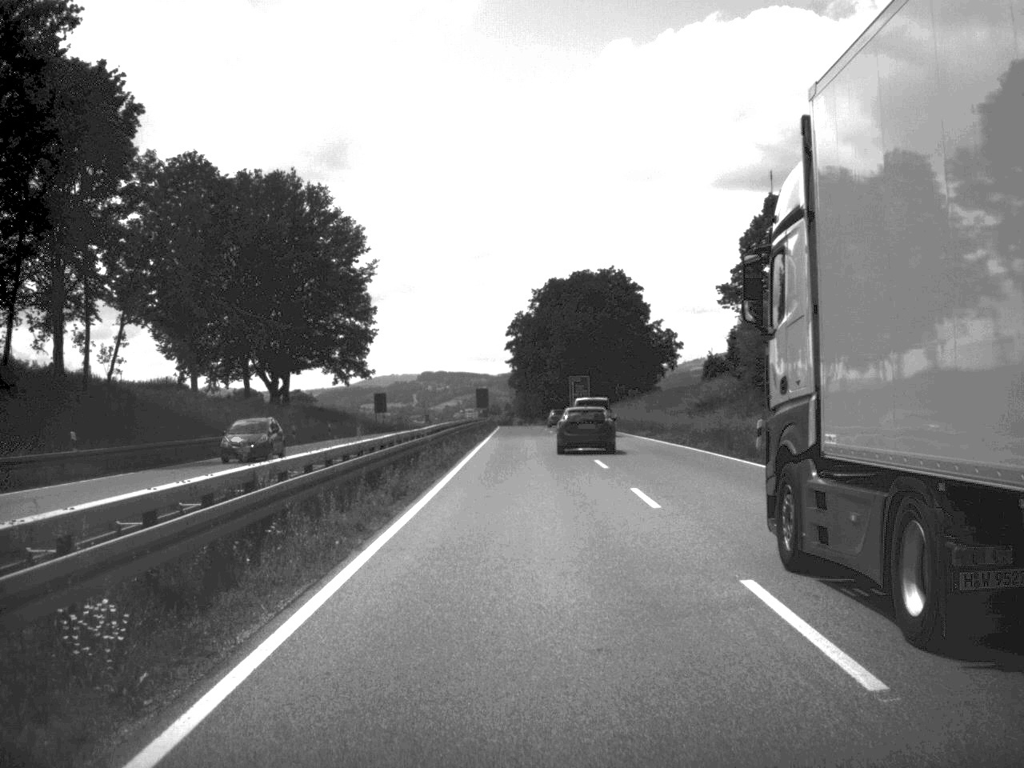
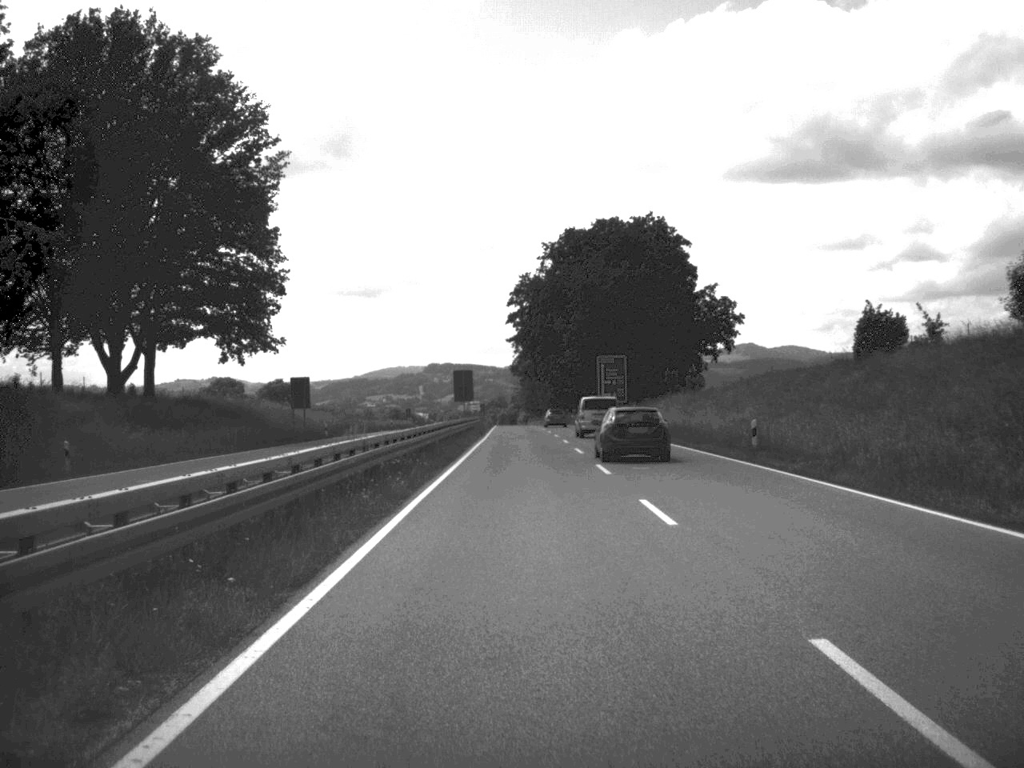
(-0.2, +49.8) m; 0°
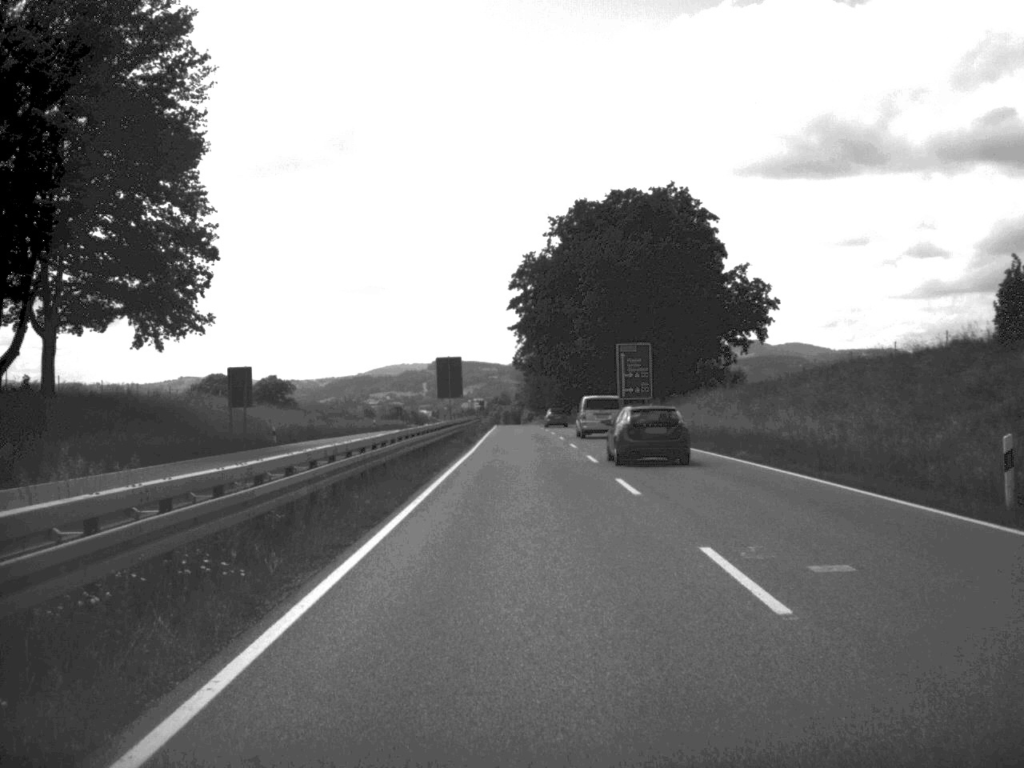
(0.0, +18.5) m; 0°
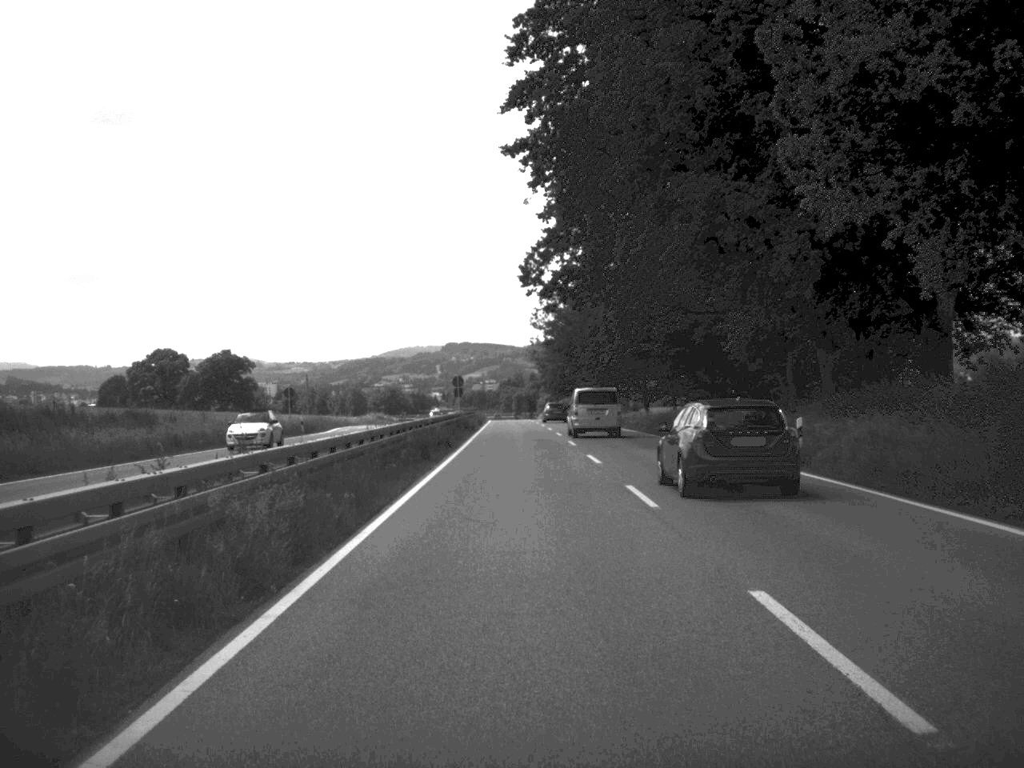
(-0.7, +85.9) m; -1°
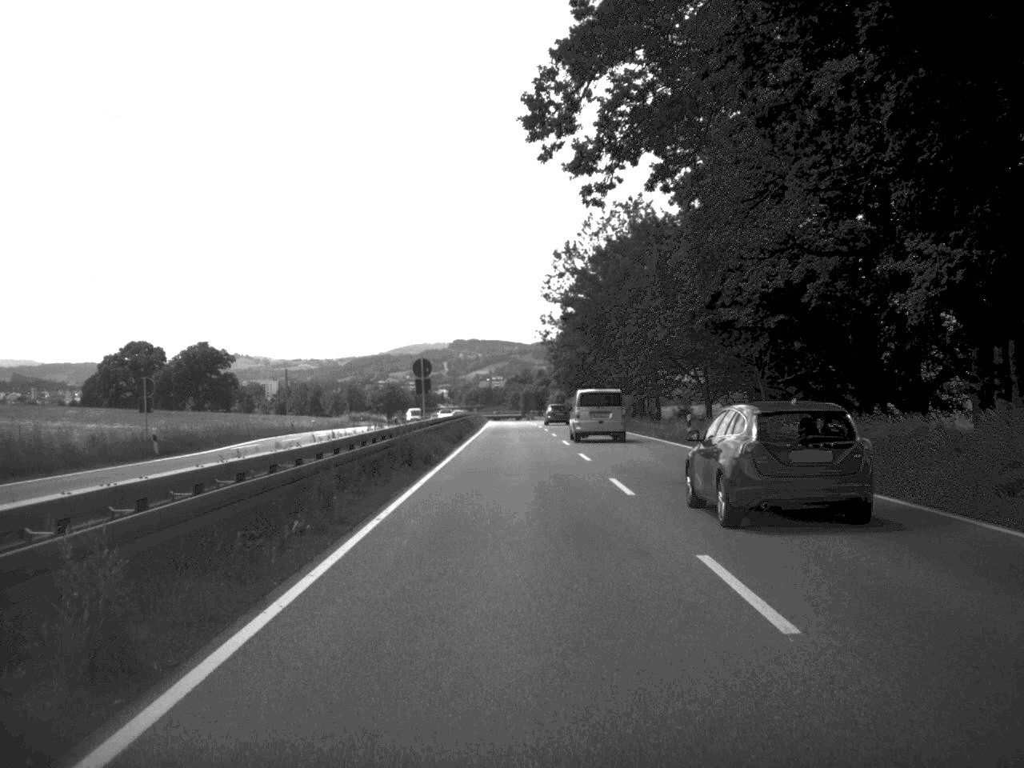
(-0.1, +32.7) m; 0°
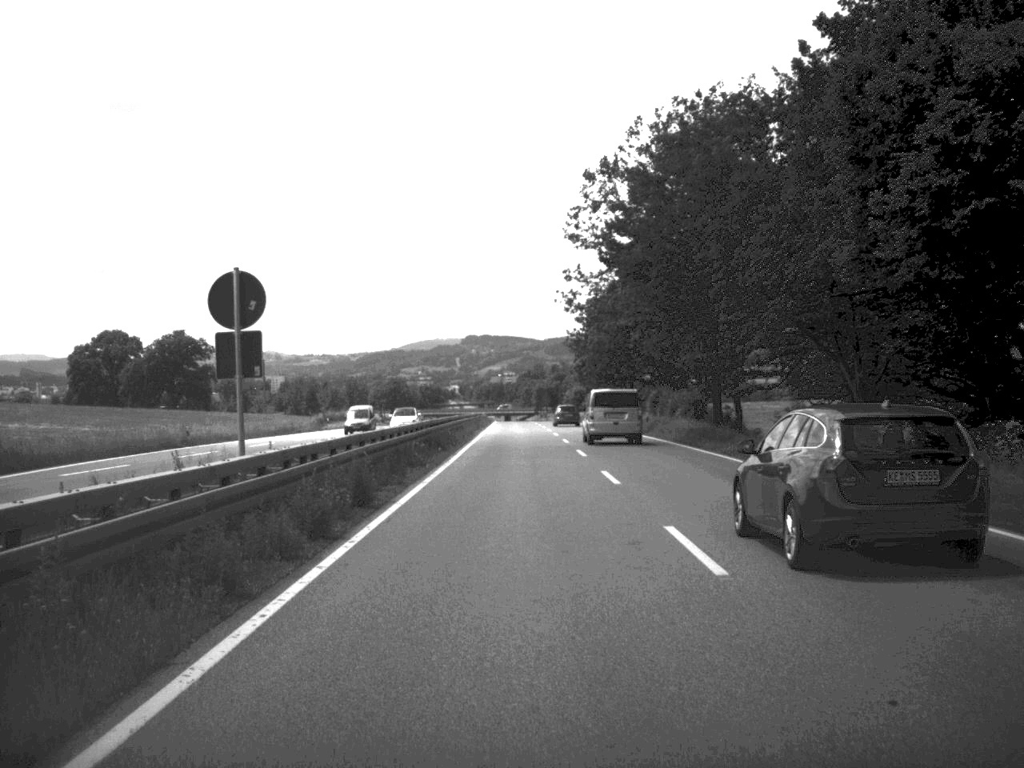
(-0.2, +32.4) m; -1°
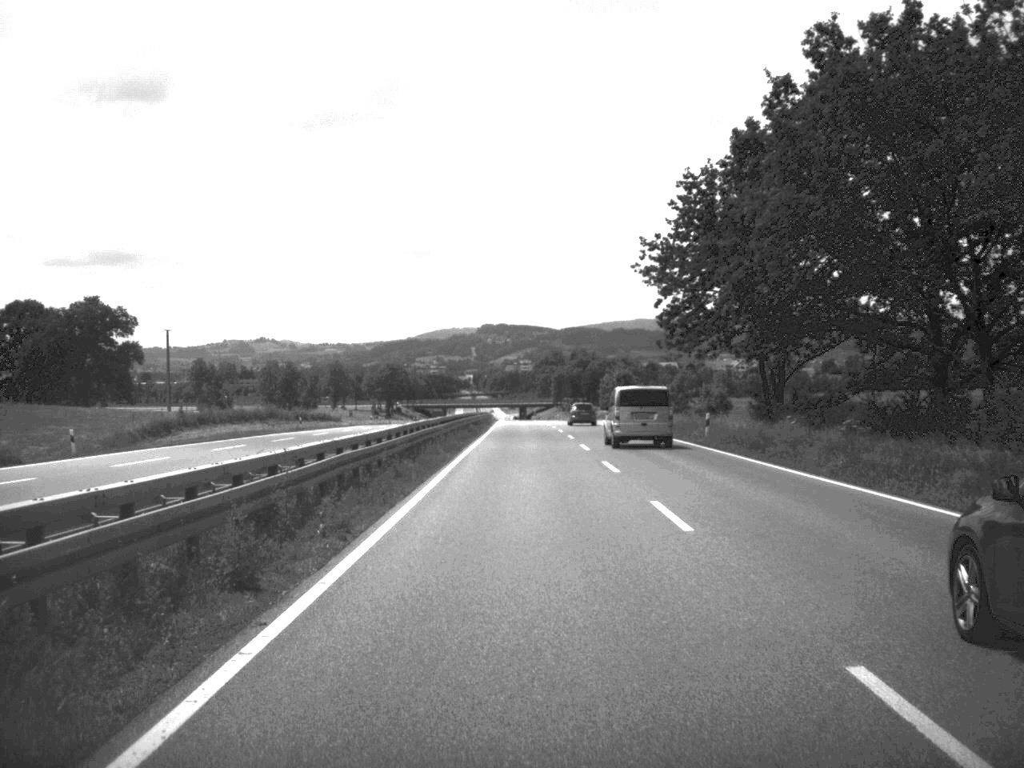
(-0.6, +67.0) m; -1°
